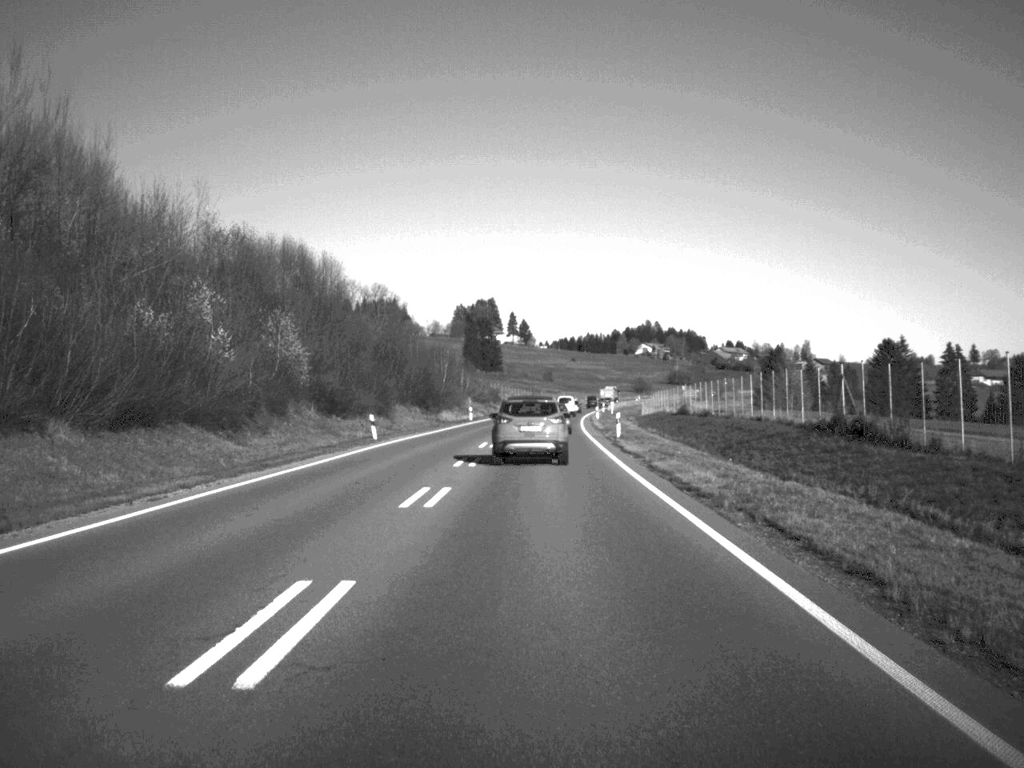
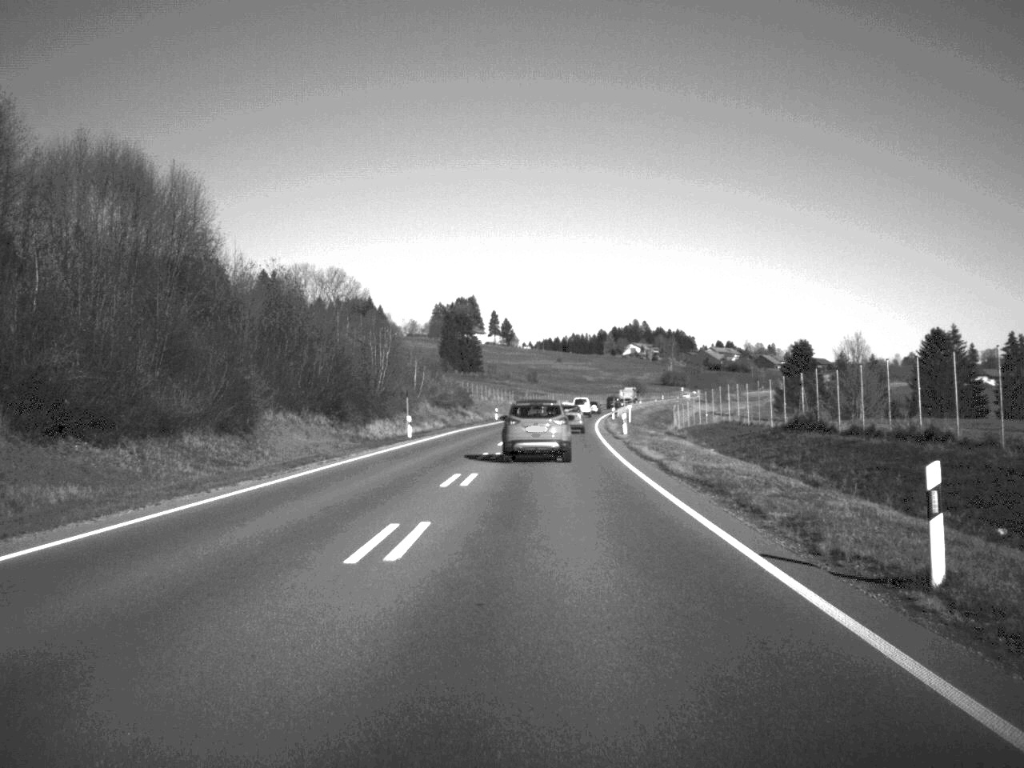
(+0.2, +41.9) m; +1°
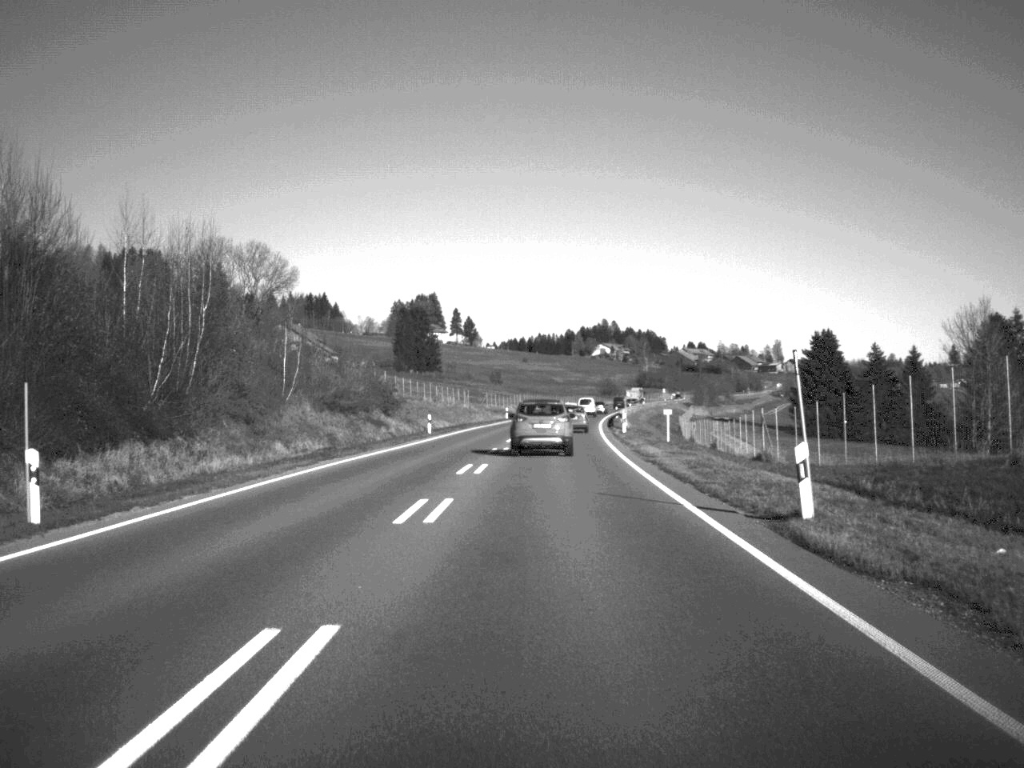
(+0.6, +43.6) m; +2°
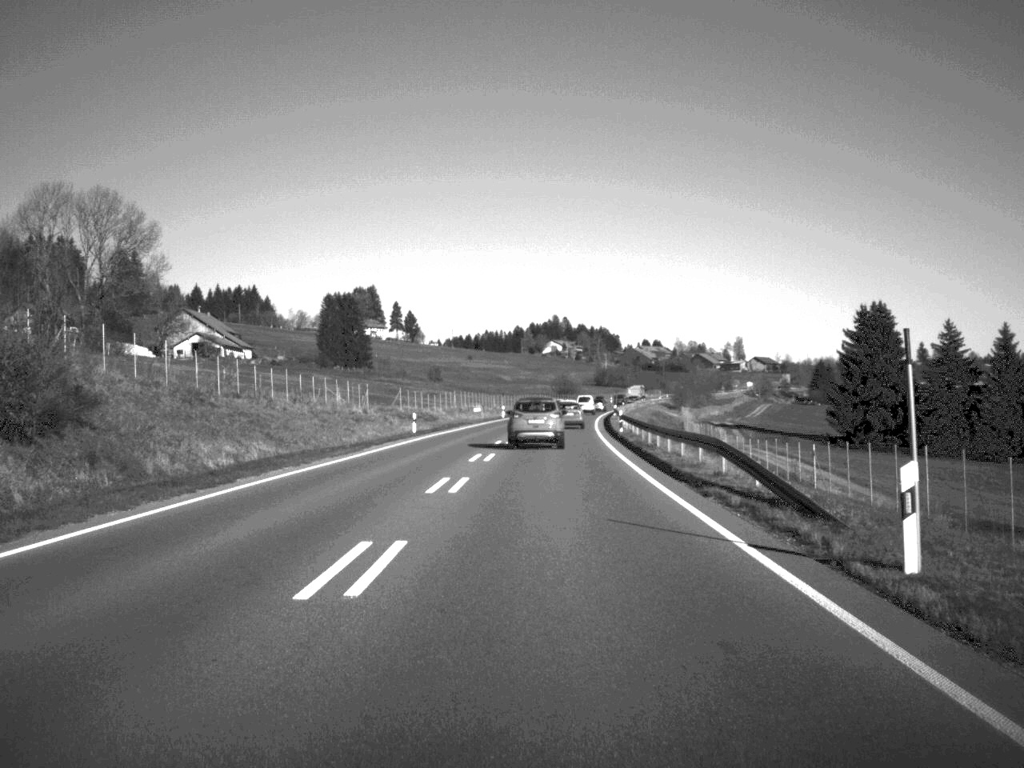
(+1.0, +54.2) m; +2°
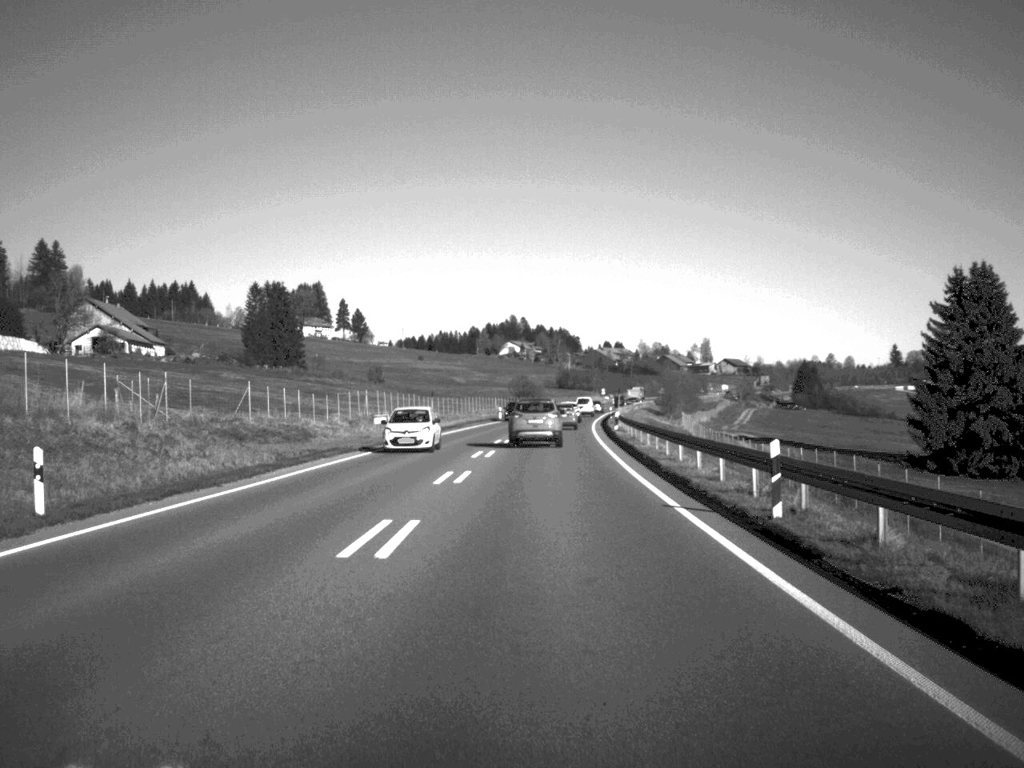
(+0.6, +44.6) m; +2°
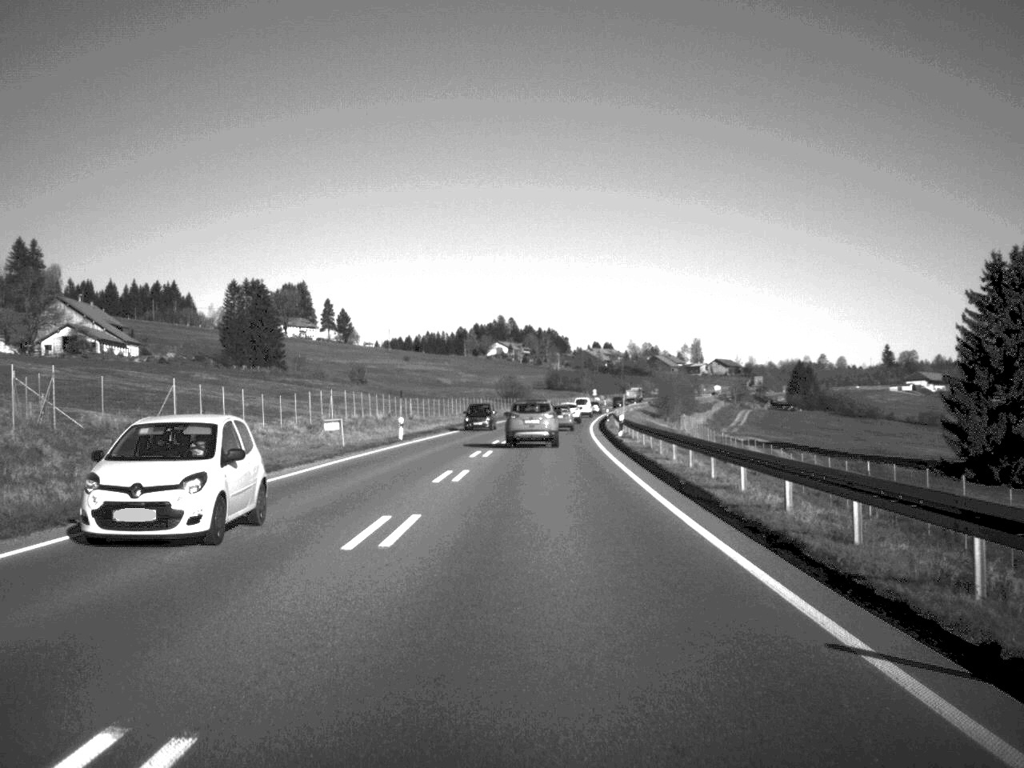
(0.0, +11.1) m; 0°
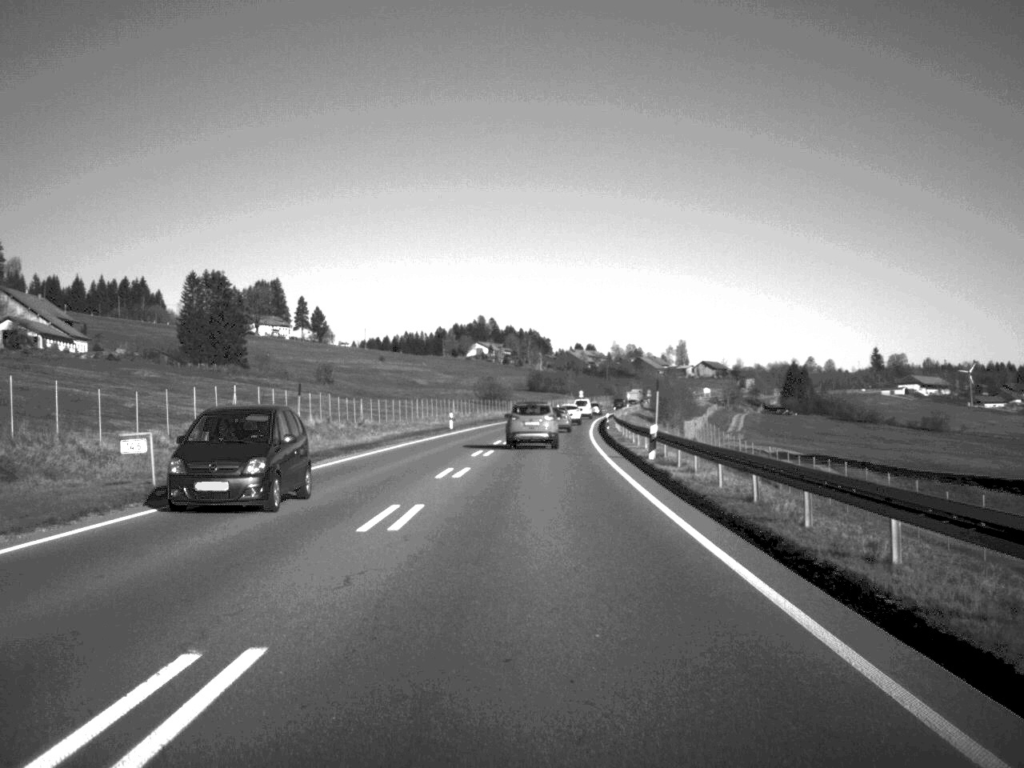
(+0.2, +21.8) m; +1°
